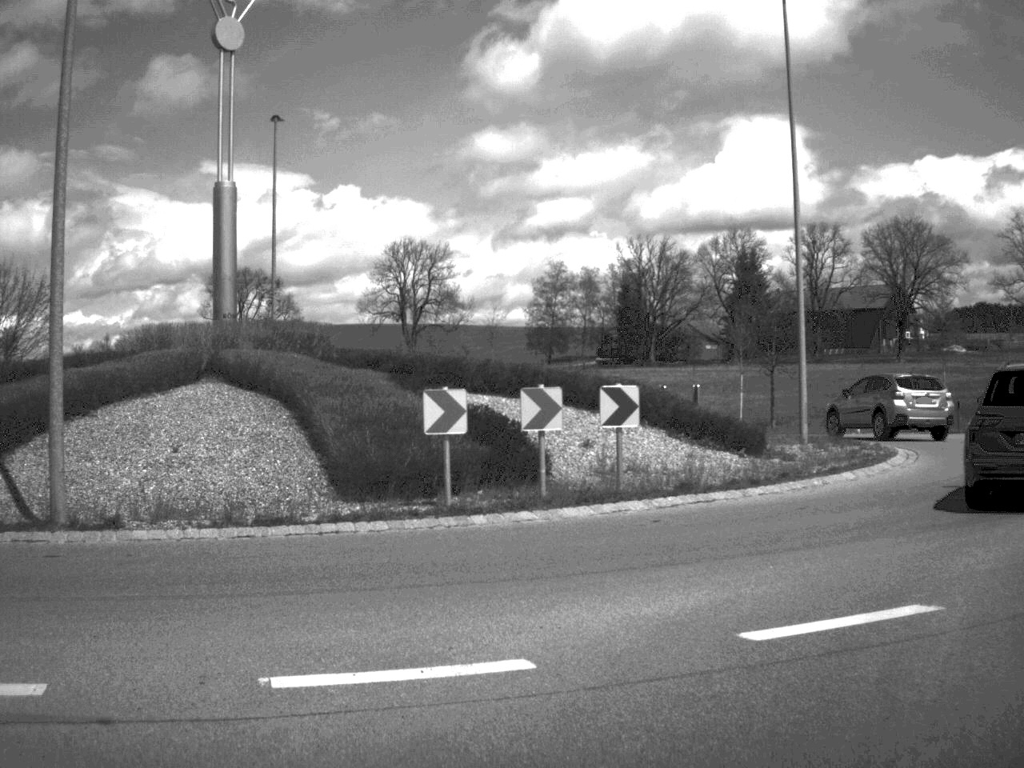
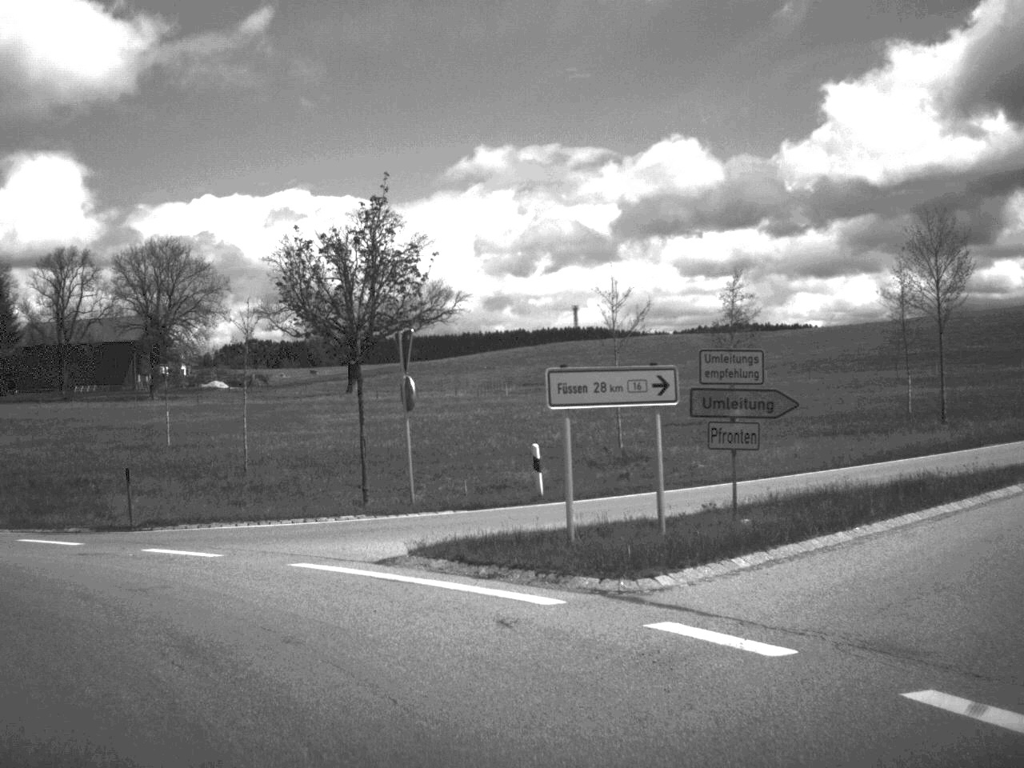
(+6.9, +17.1) m; +32°
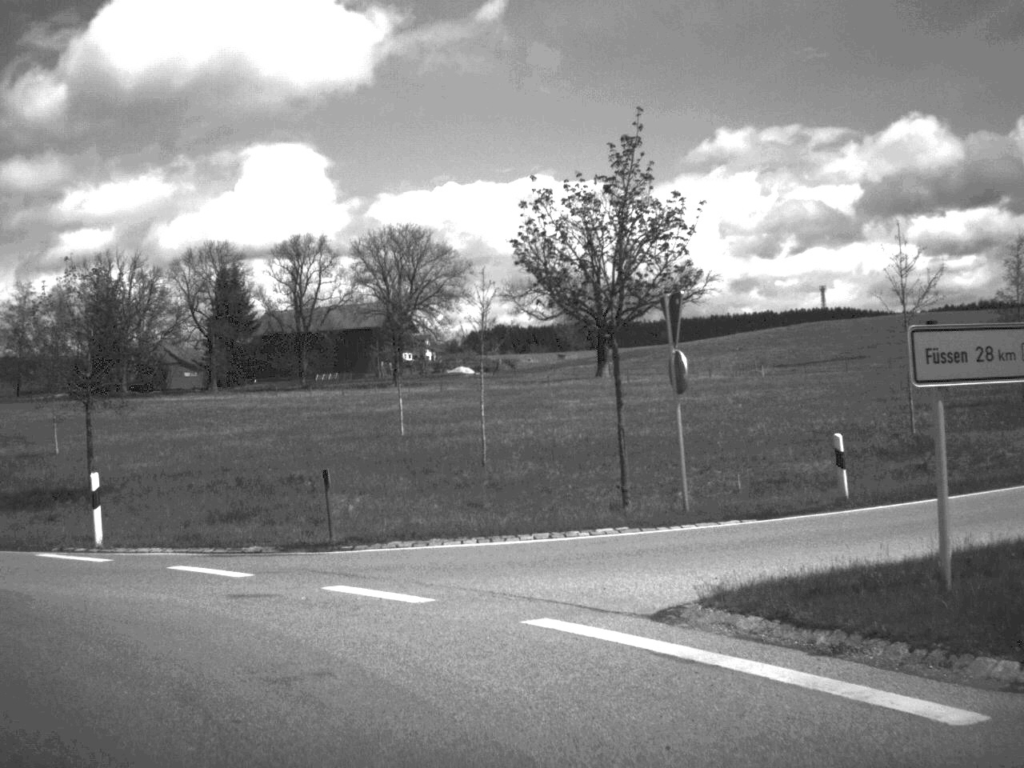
(-0.4, +4.4) m; -11°
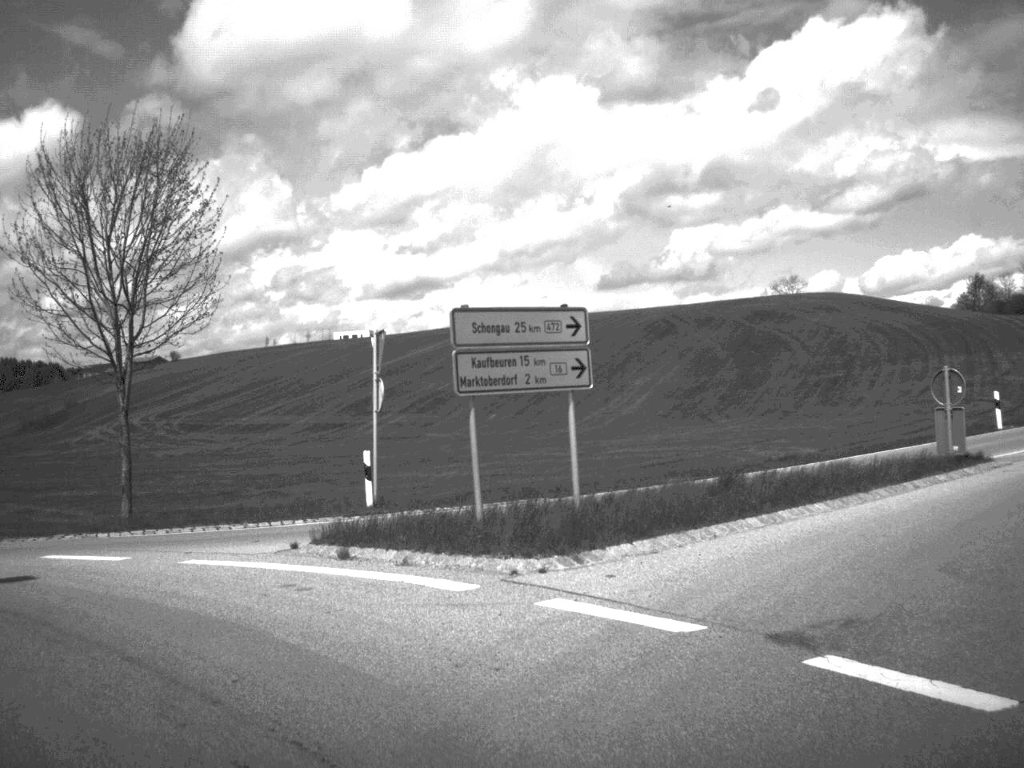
(-12.3, +15.7) m; -75°
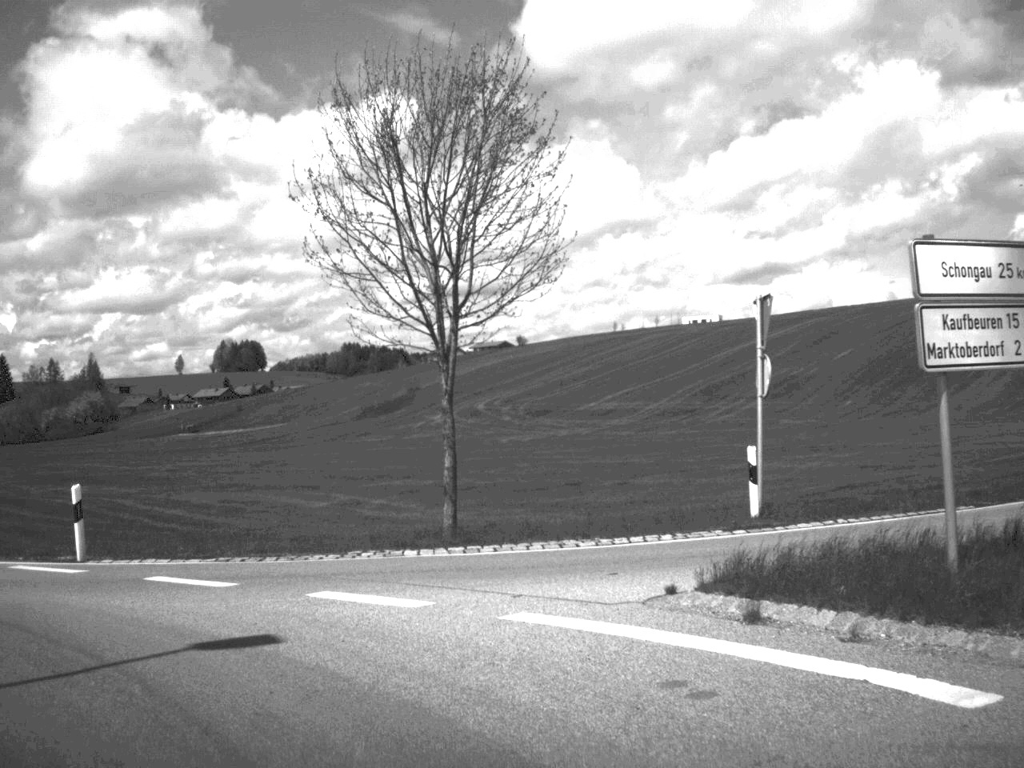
(-0.6, +4.3) m; -16°
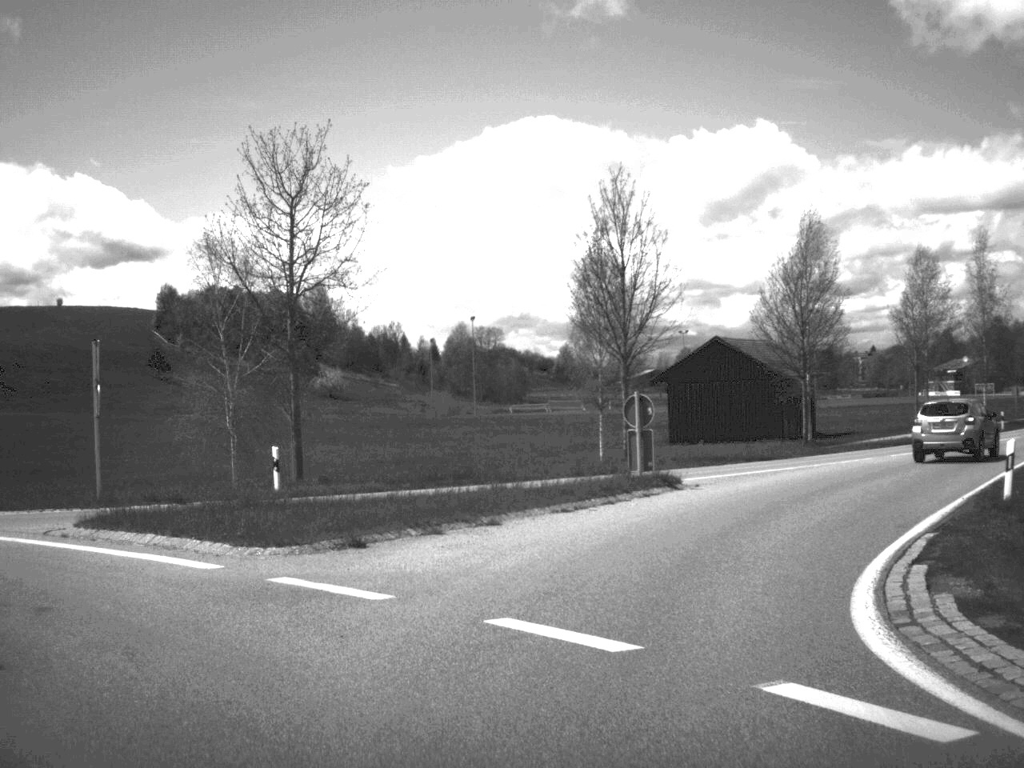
(-10.1, +14.3) m; -61°
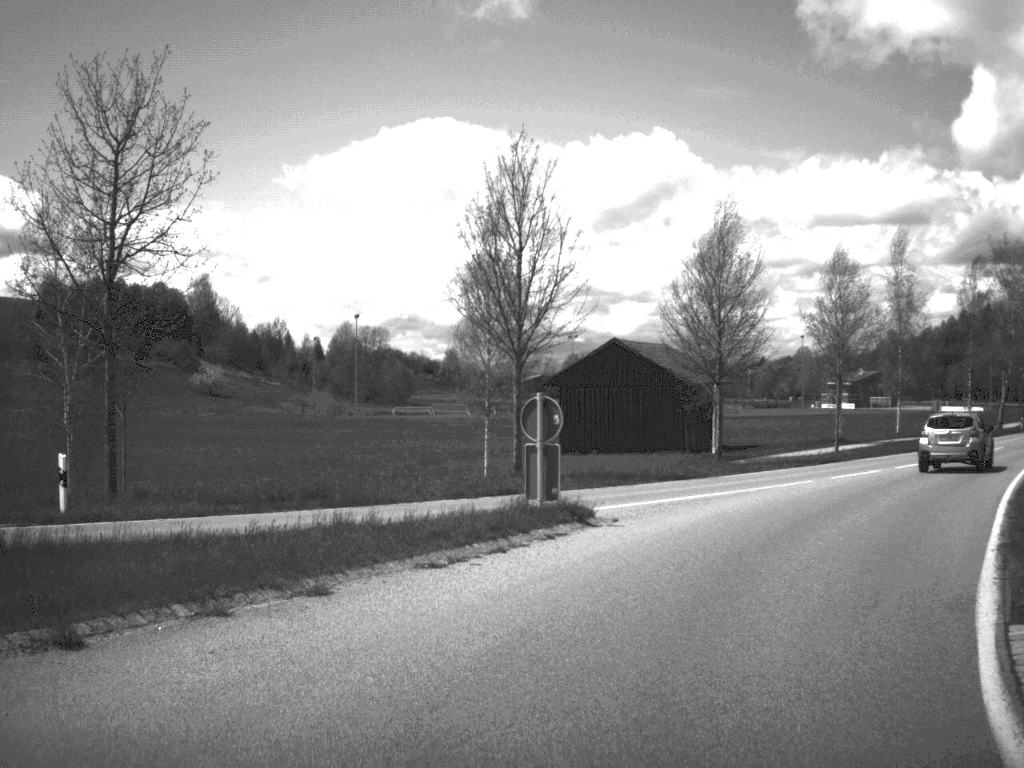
(+0.2, +5.9) m; +6°
